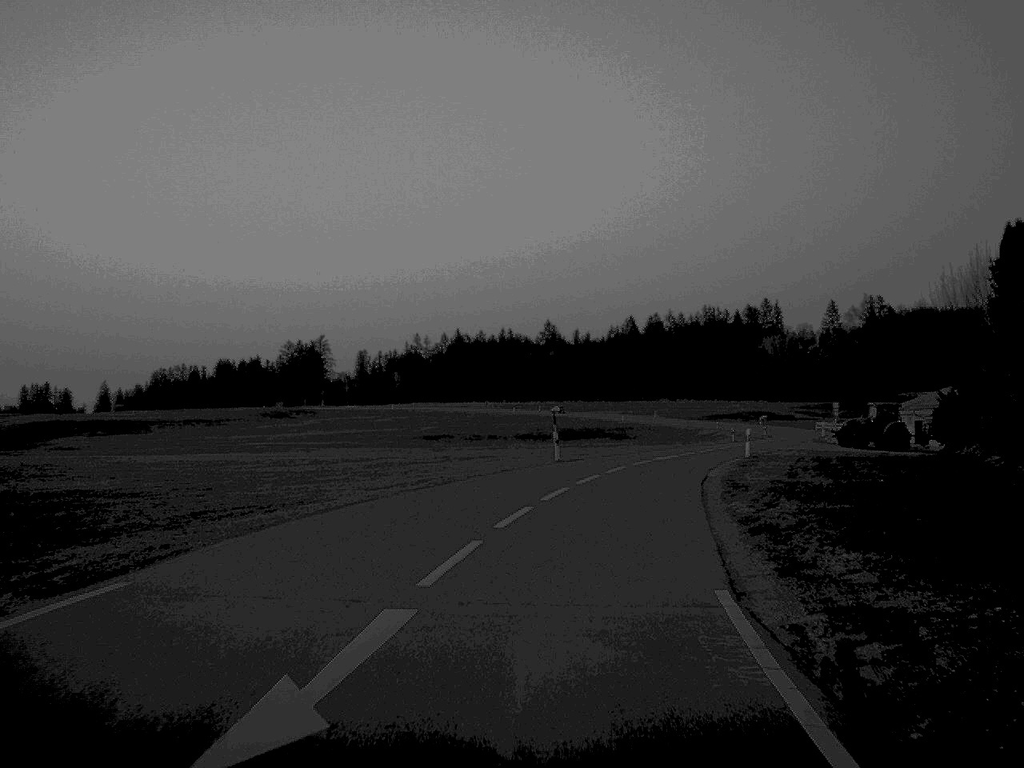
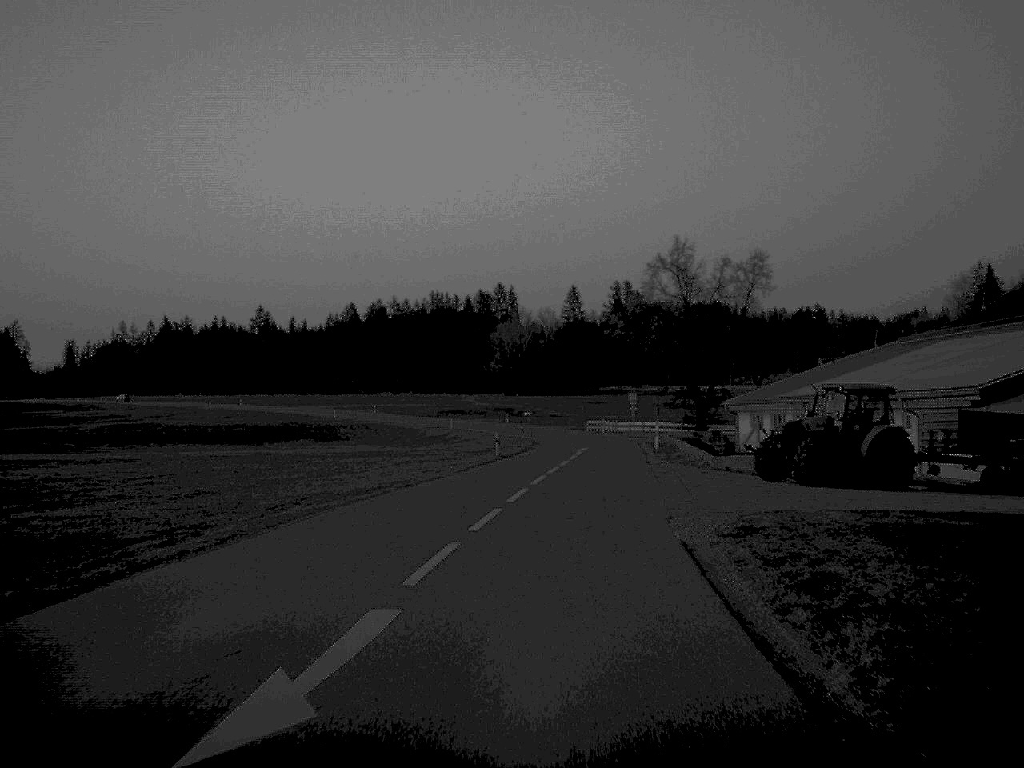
(+4.6, +40.8) m; +12°
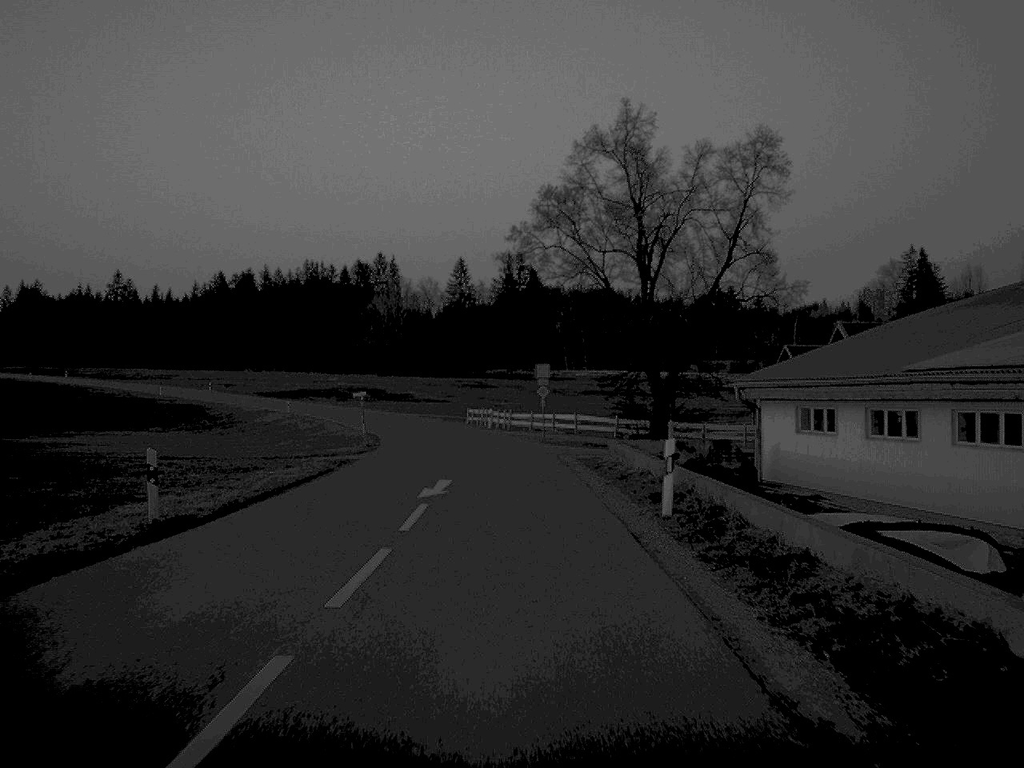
(+2.1, +37.6) m; +5°
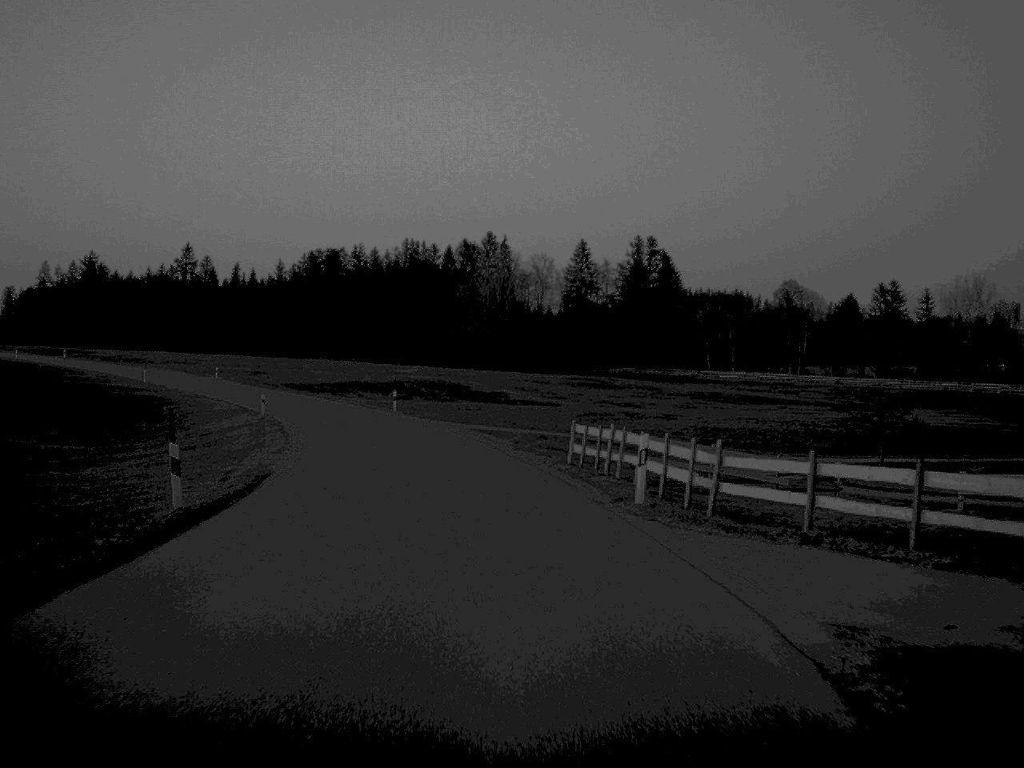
(-1.8, +49.3) m; -5°
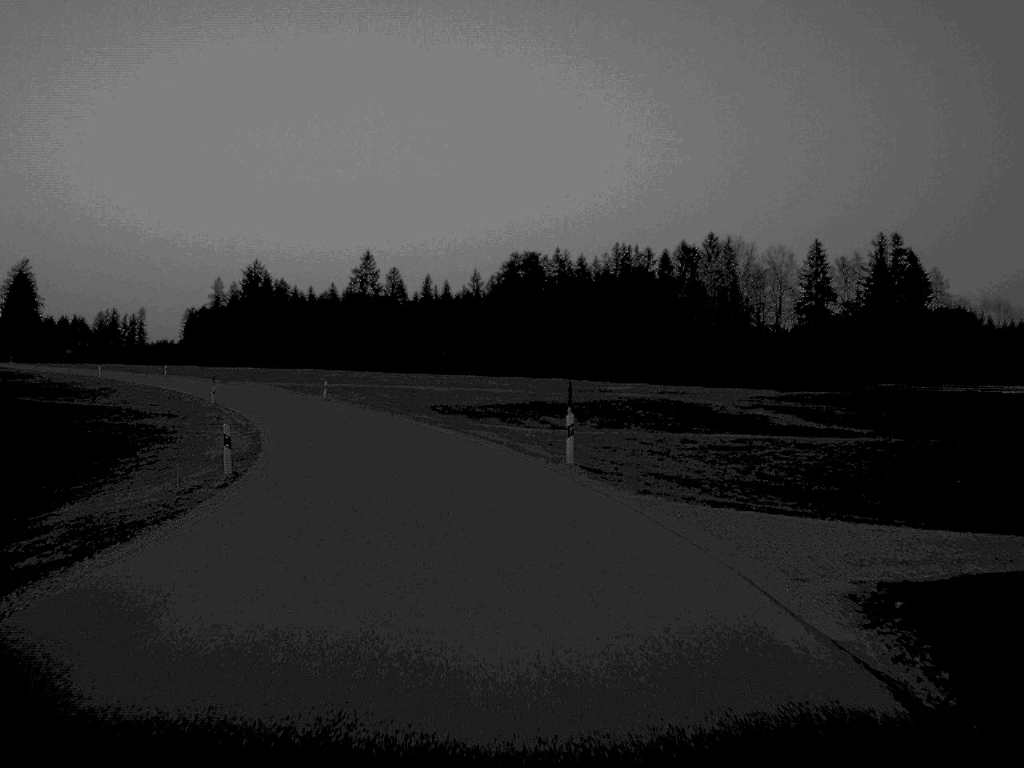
(-3.1, +39.8) m; -10°
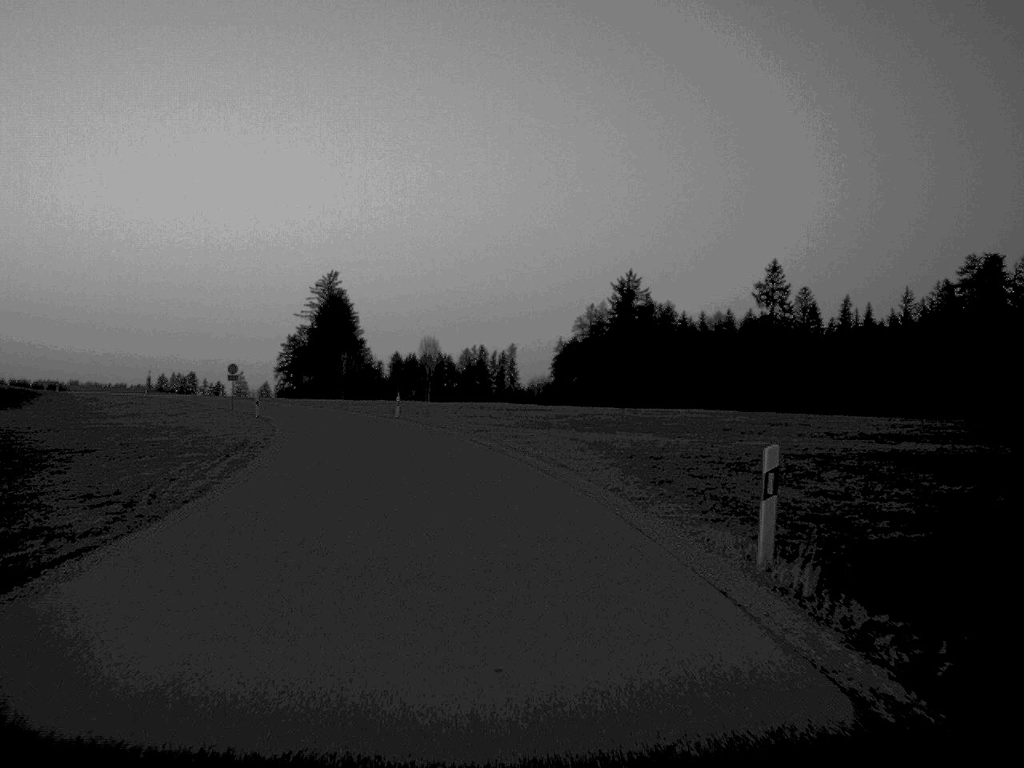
(-10.2, +64.5) m; -17°
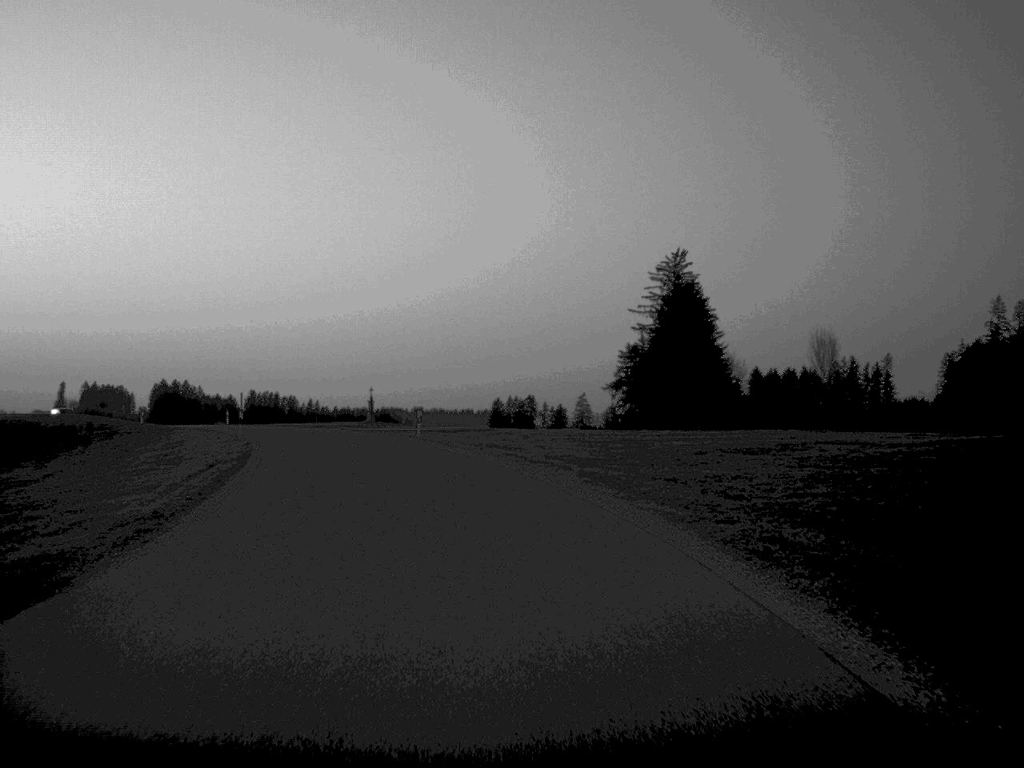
(-8.9, +63.0) m; -16°
